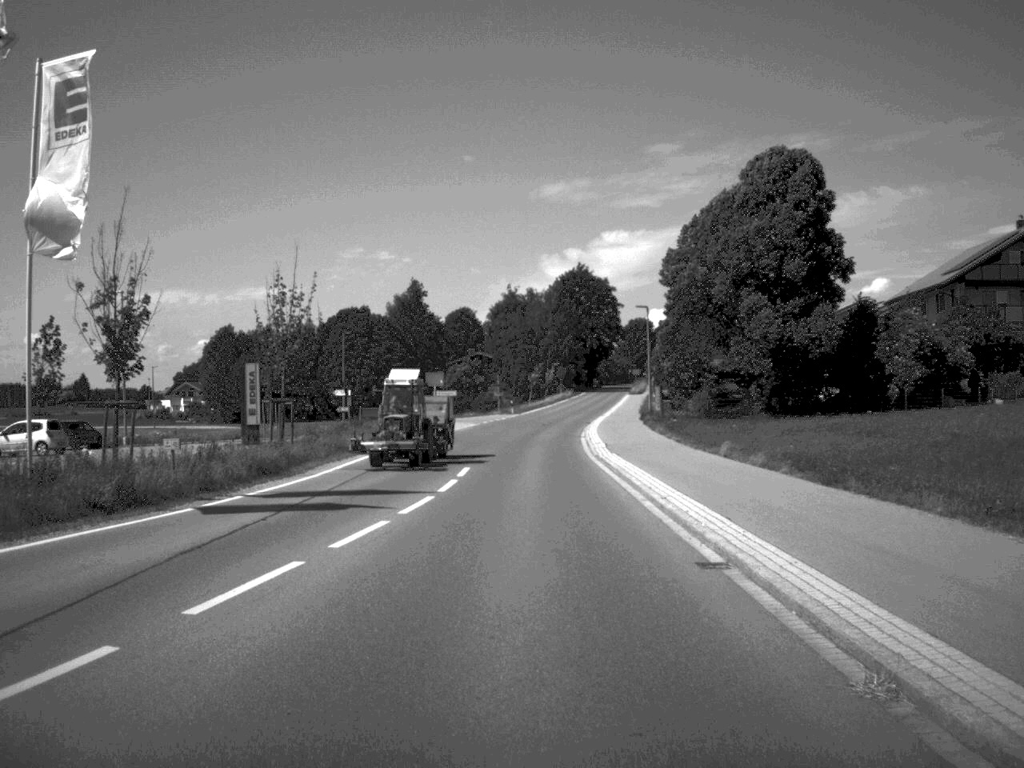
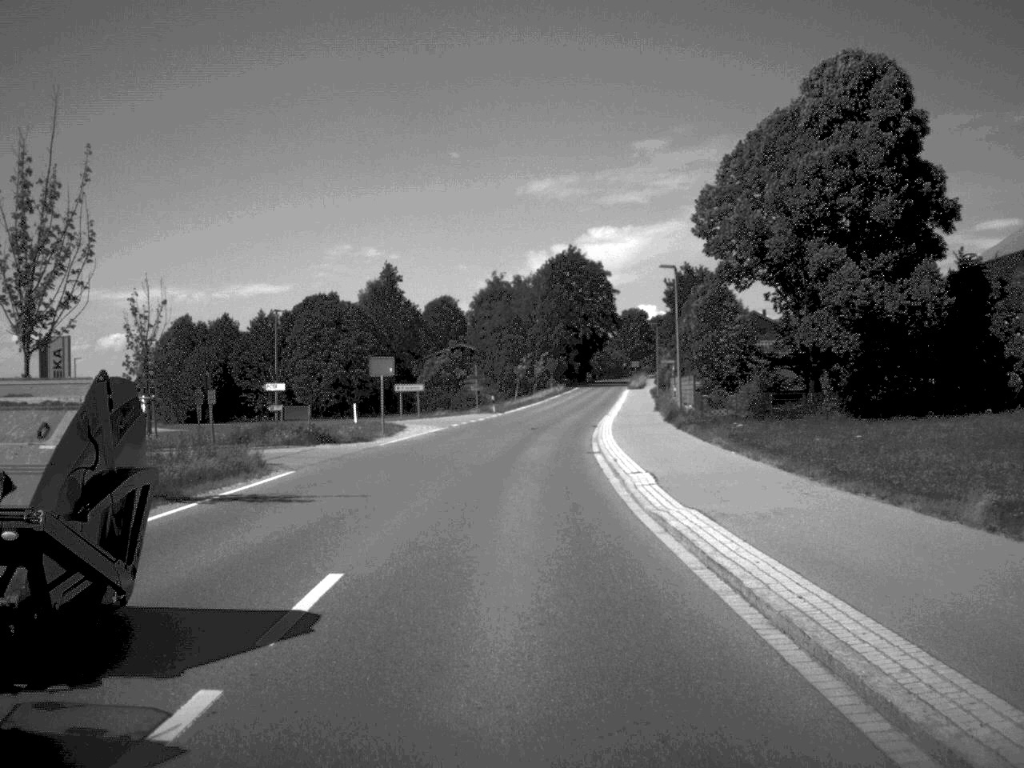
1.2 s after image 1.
(+0.1, +18.9) m; 0°
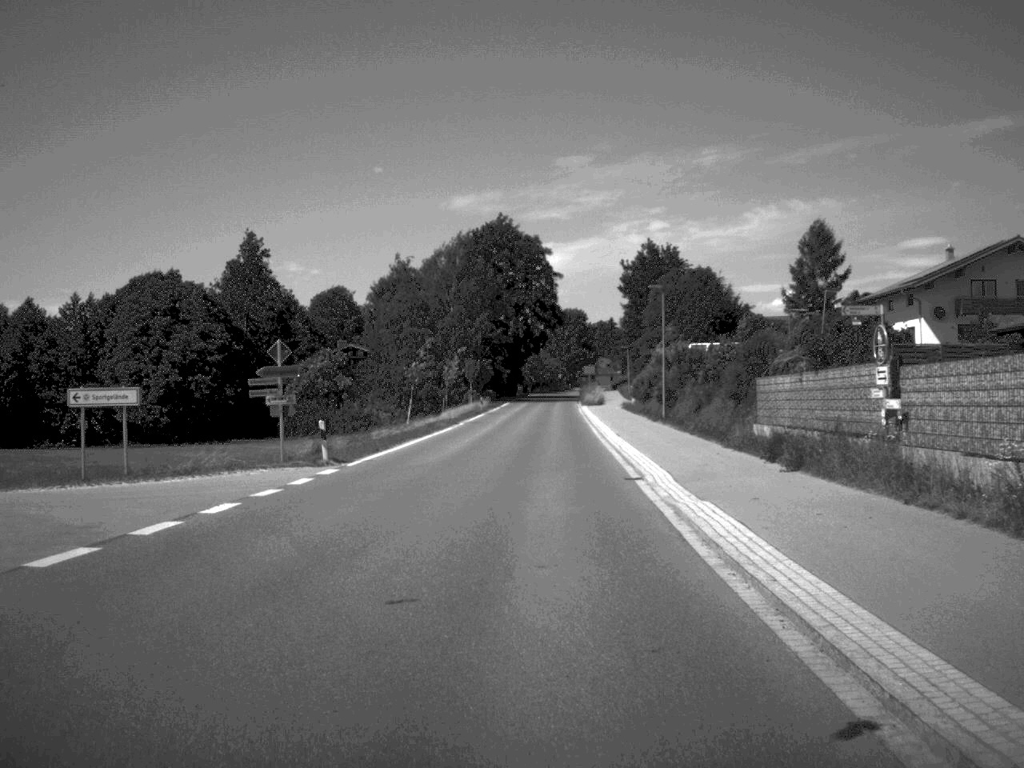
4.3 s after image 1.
(+0.8, +46.7) m; +3°
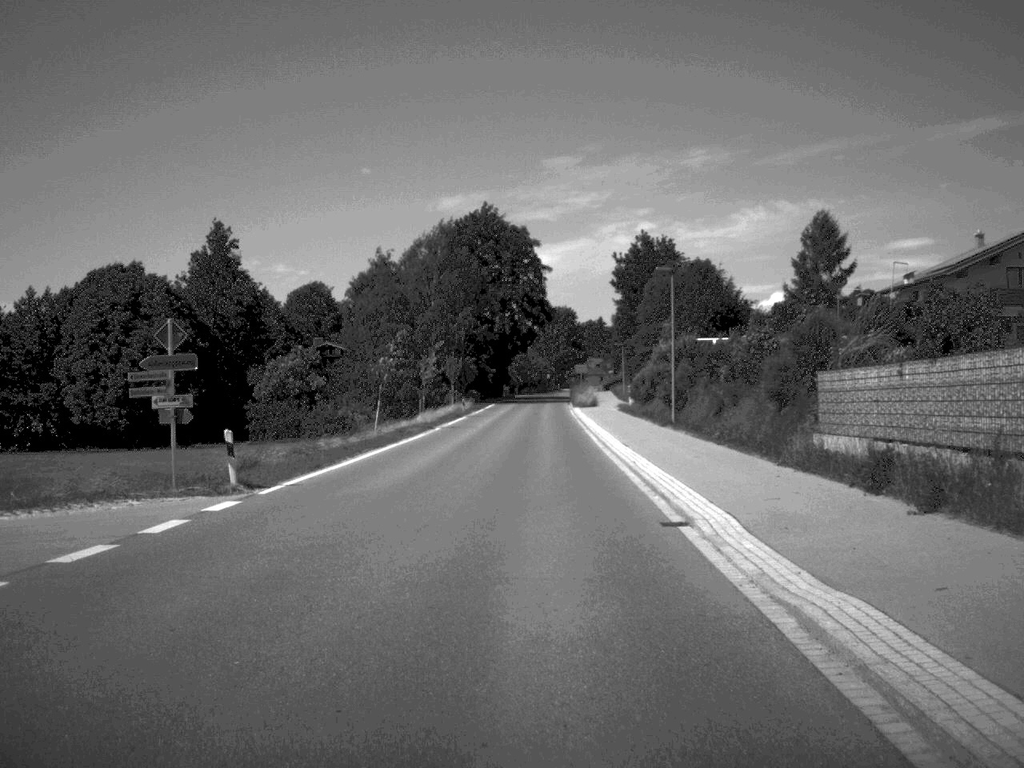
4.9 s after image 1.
(0.0, +8.4) m; 0°
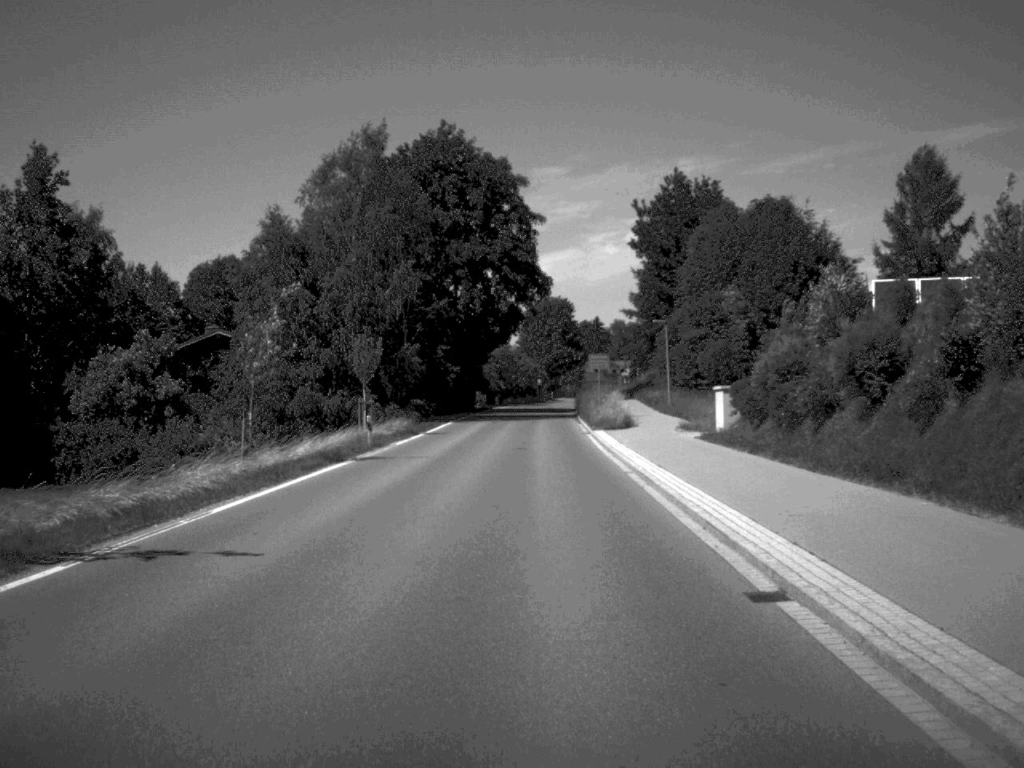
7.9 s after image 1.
(+0.3, +43.2) m; 0°
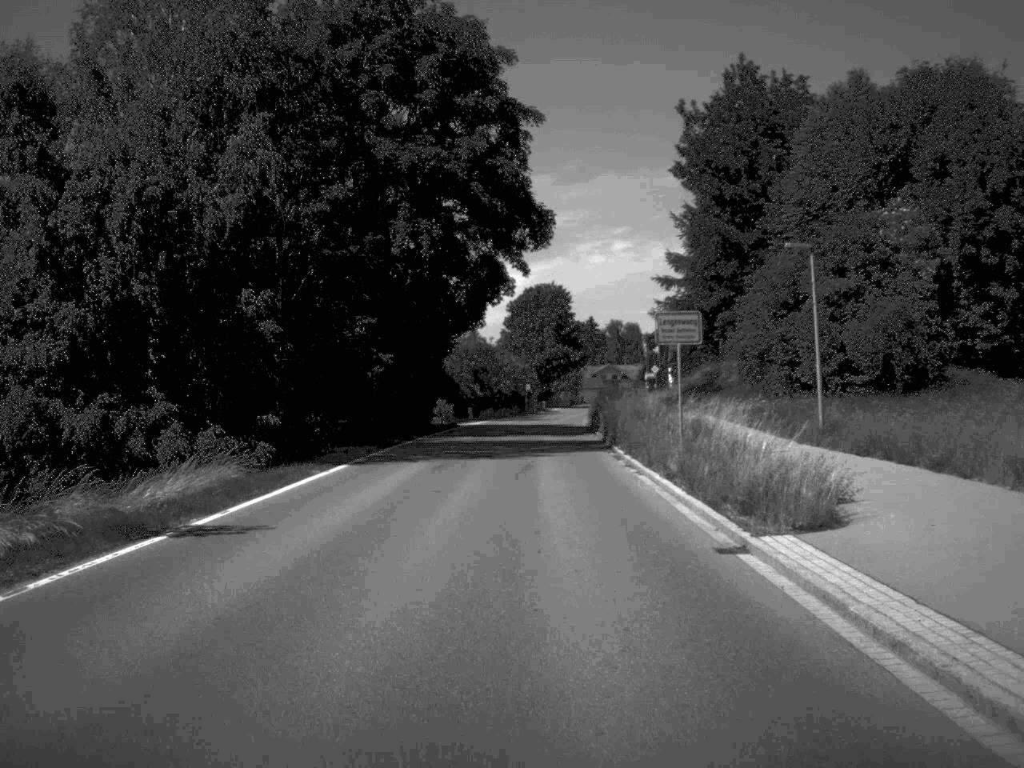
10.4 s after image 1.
(0.0, +34.9) m; 0°
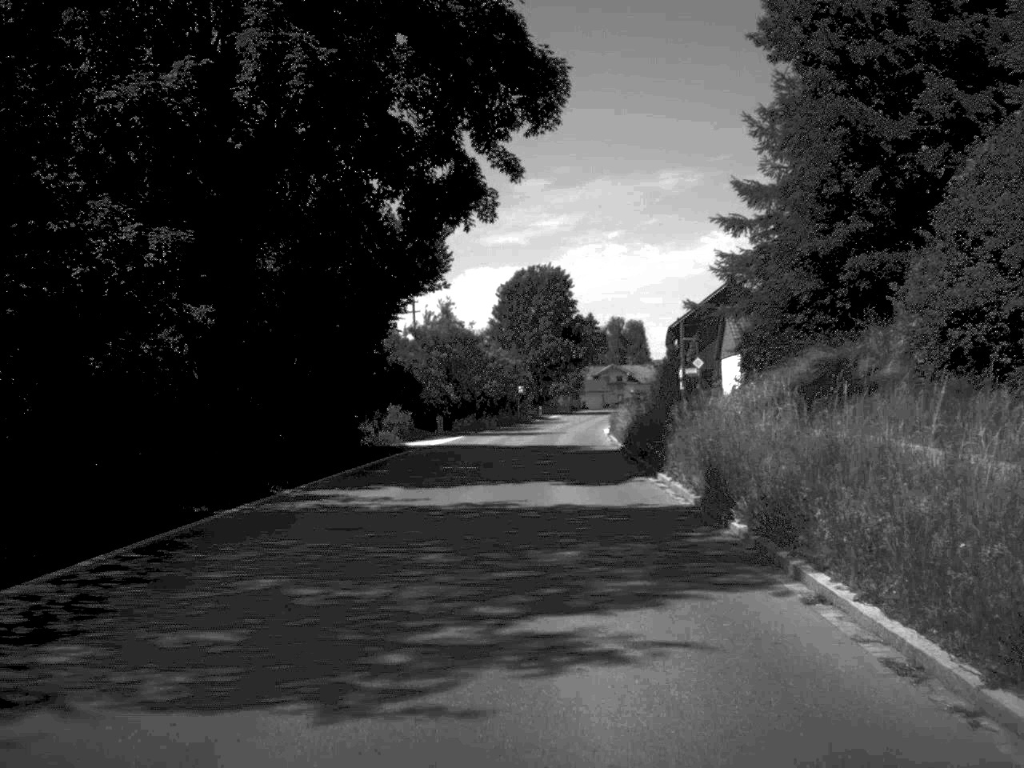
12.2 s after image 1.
(0.0, +24.8) m; 0°
